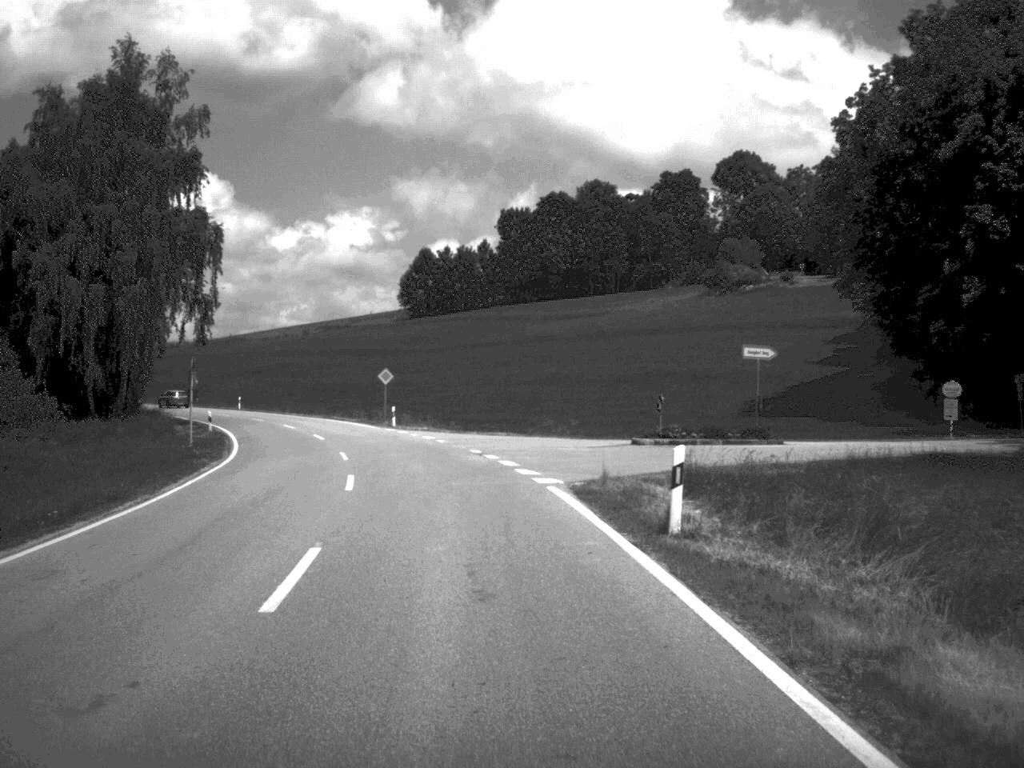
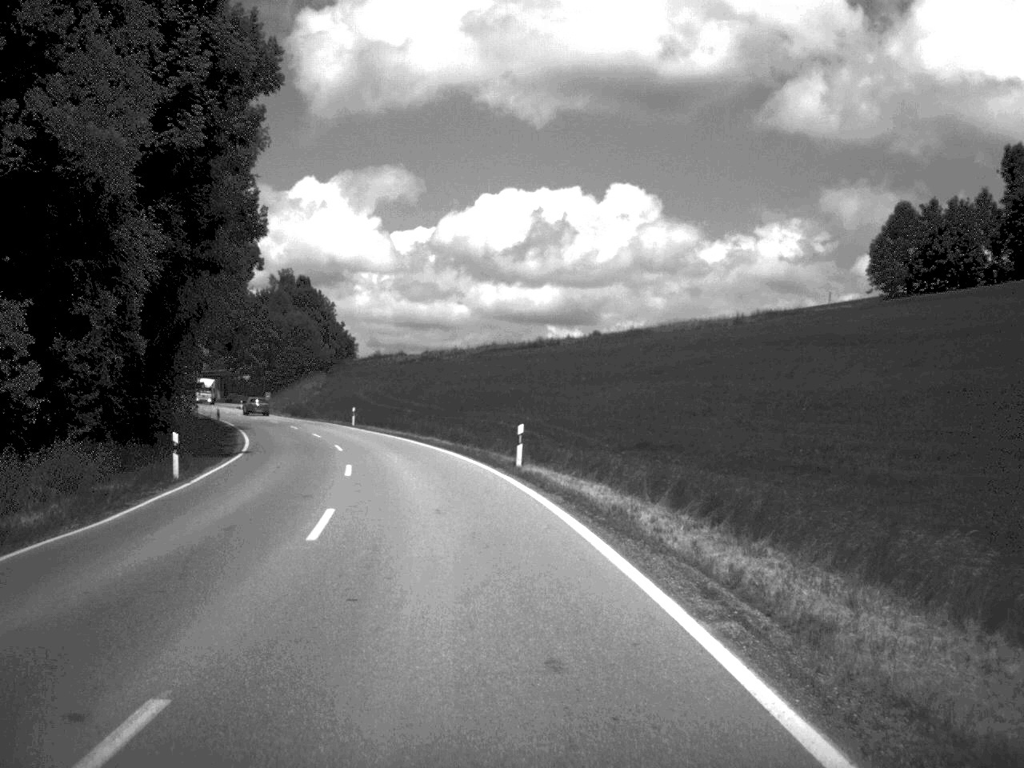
(-11.2, +64.9) m; -20°
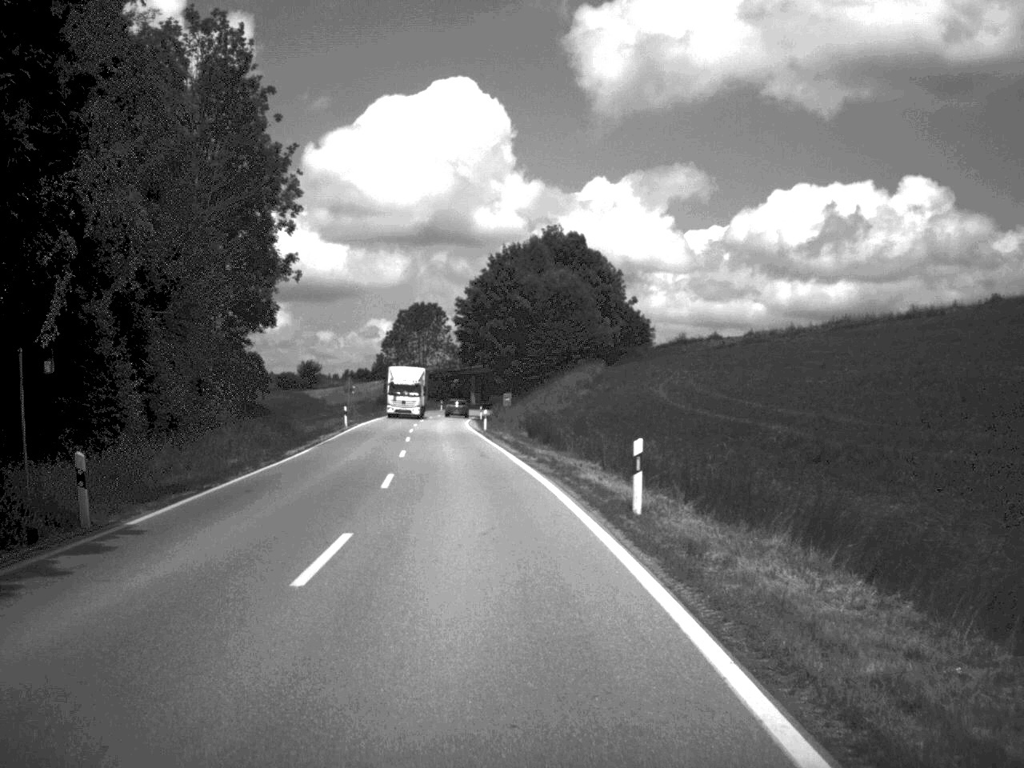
(-6.6, +51.2) m; -14°
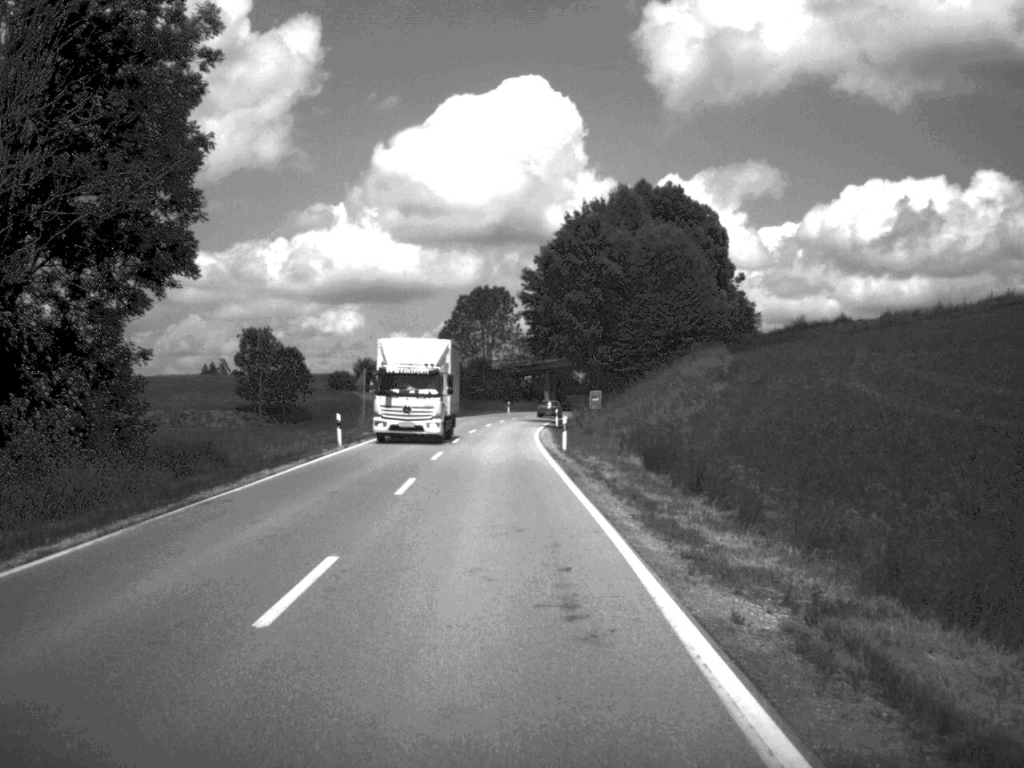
(-0.9, +25.0) m; -3°
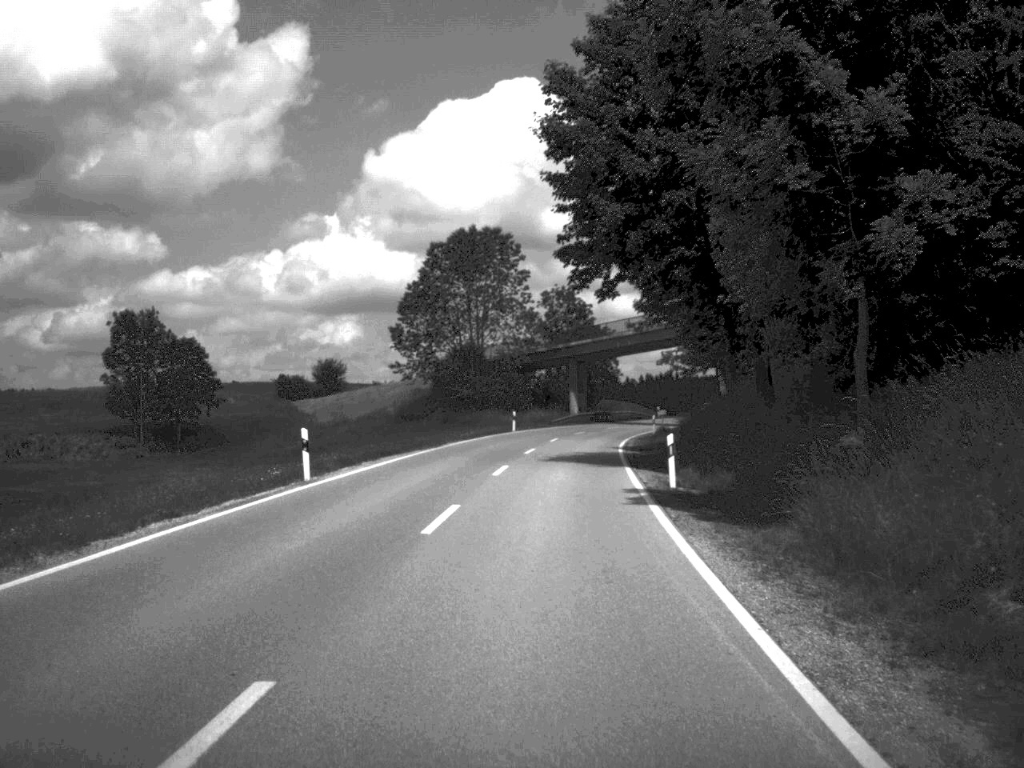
(-1.0, +52.8) m; 0°
